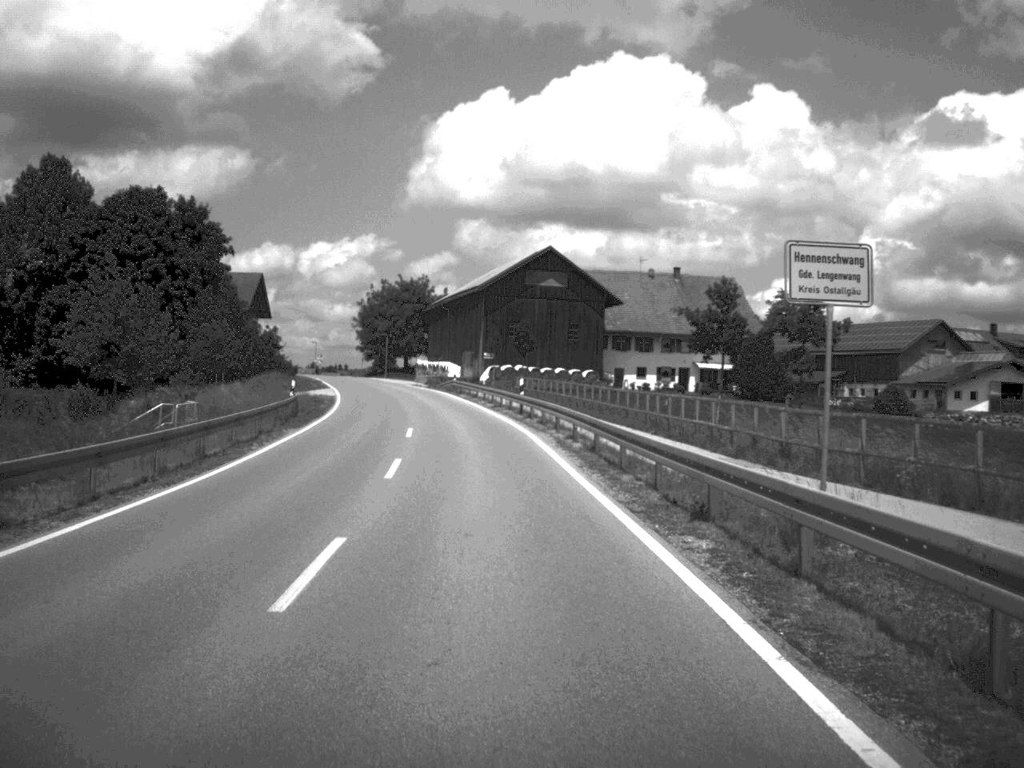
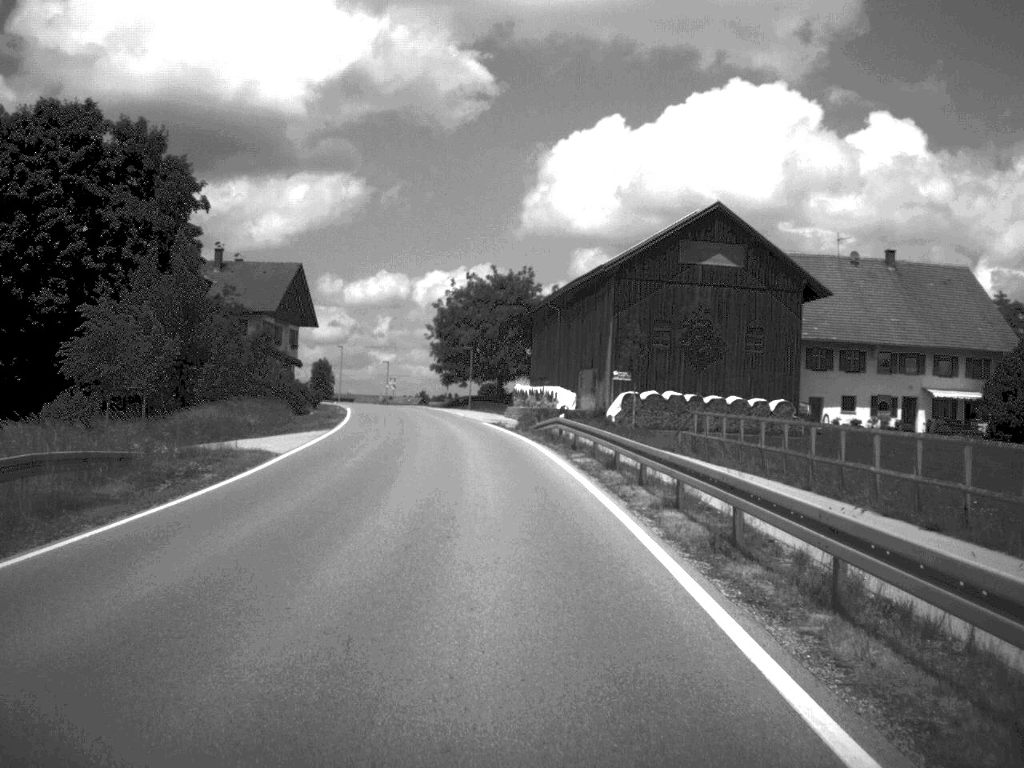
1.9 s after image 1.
(-1.9, +40.3) m; -5°
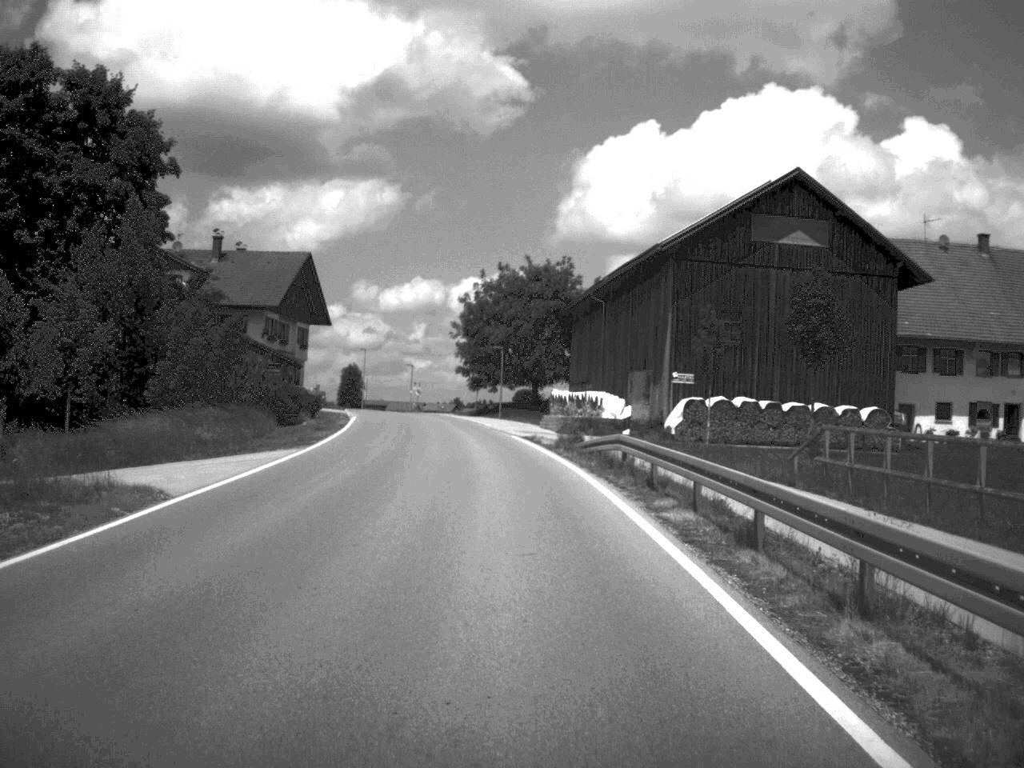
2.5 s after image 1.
(-0.2, +12.0) m; -2°
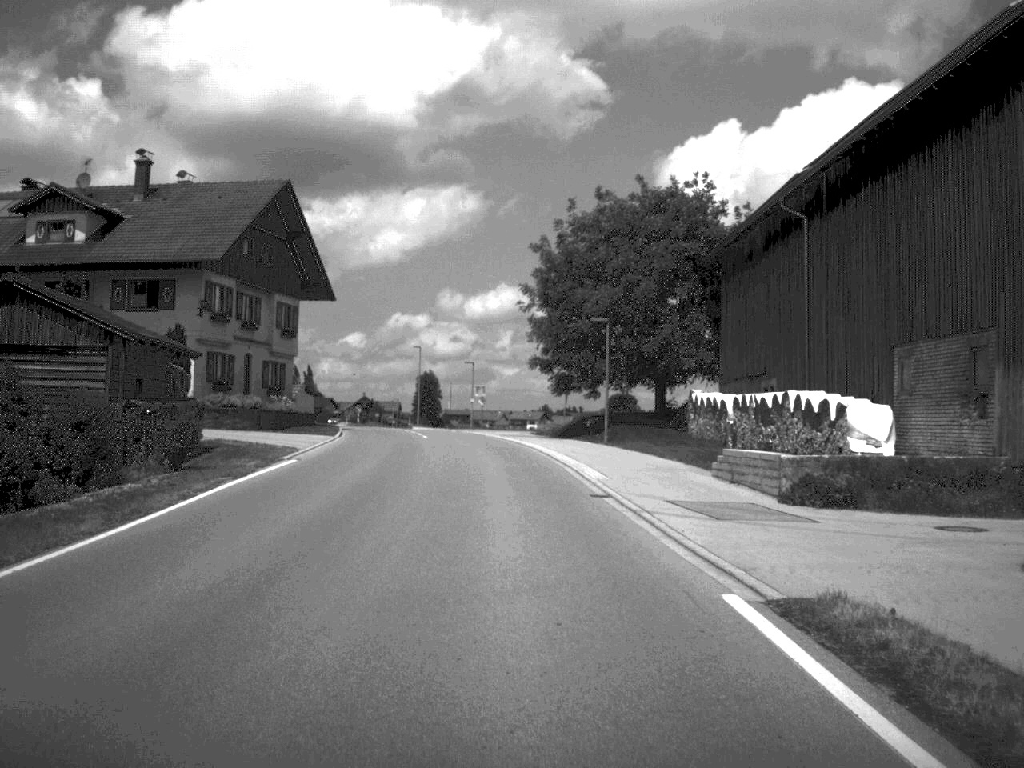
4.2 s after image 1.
(-1.3, +35.4) m; -4°
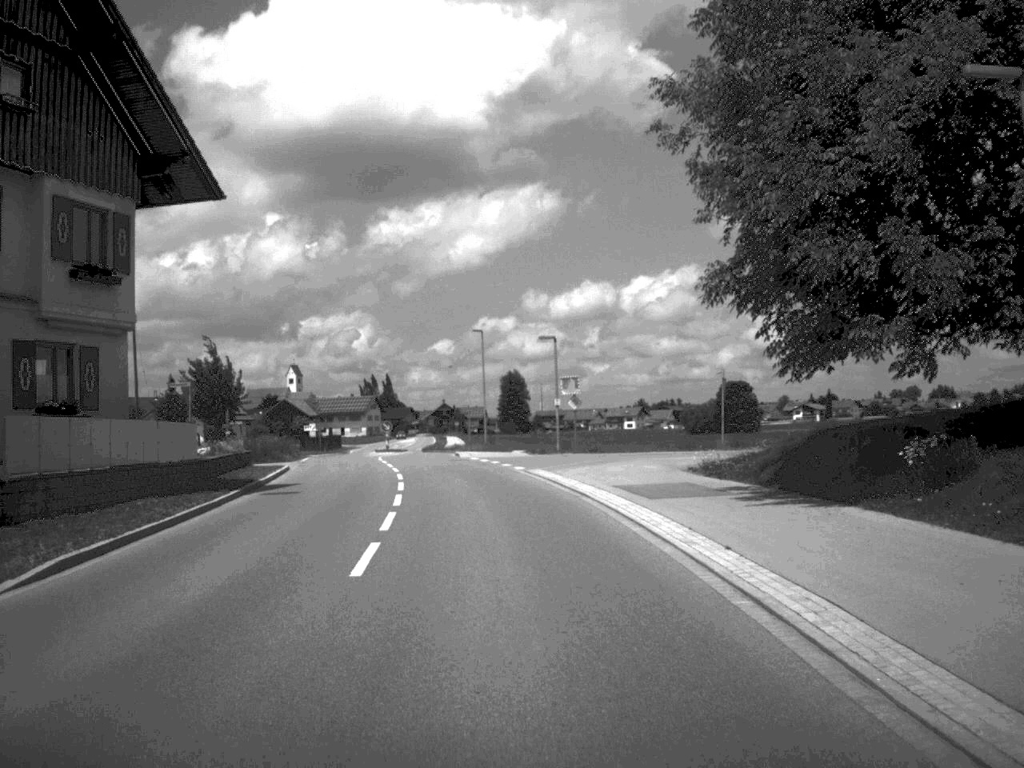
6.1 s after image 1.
(-1.3, +36.1) m; -4°
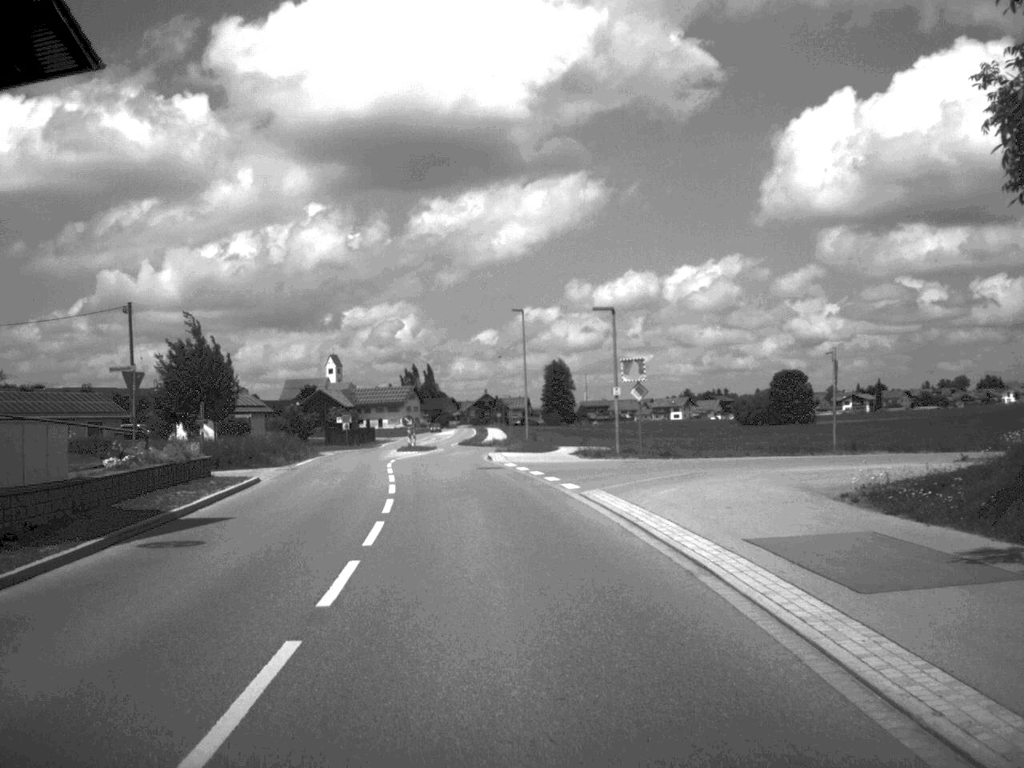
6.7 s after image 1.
(-0.2, +10.8) m; -2°
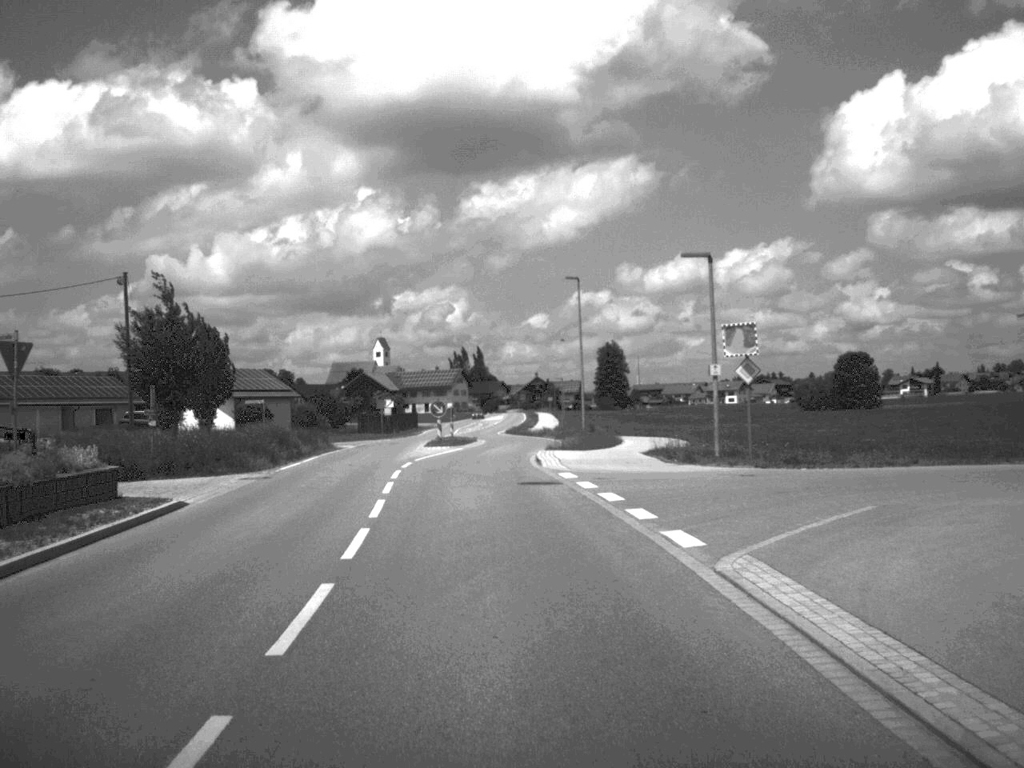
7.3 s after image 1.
(-0.2, +11.1) m; -2°
